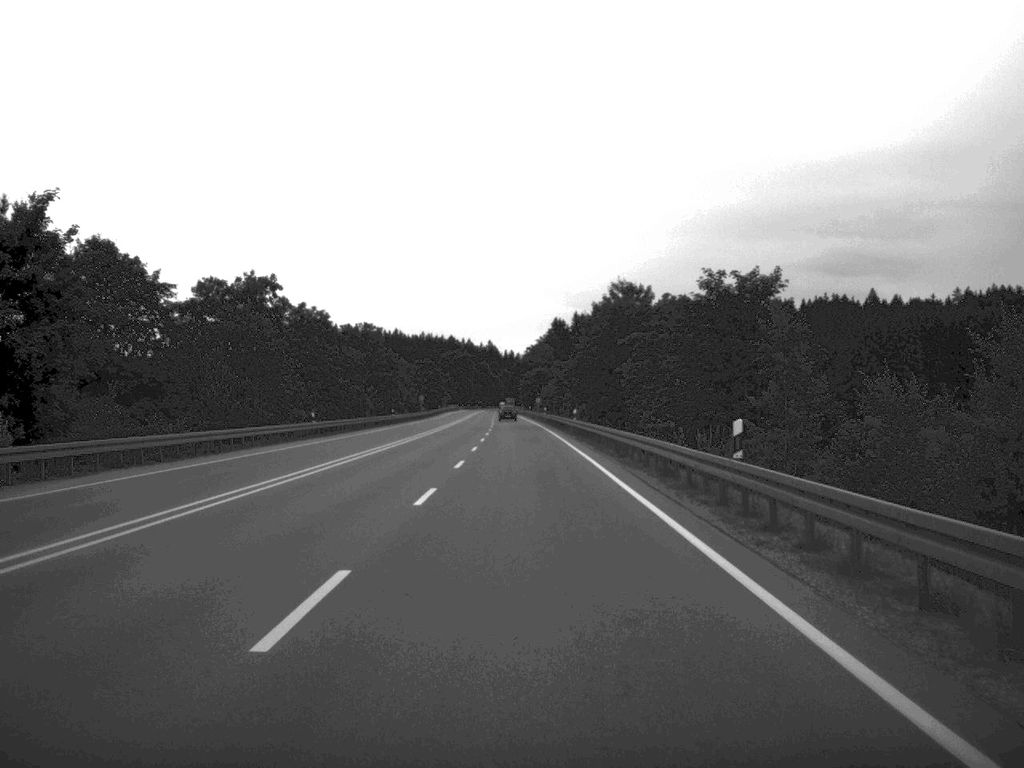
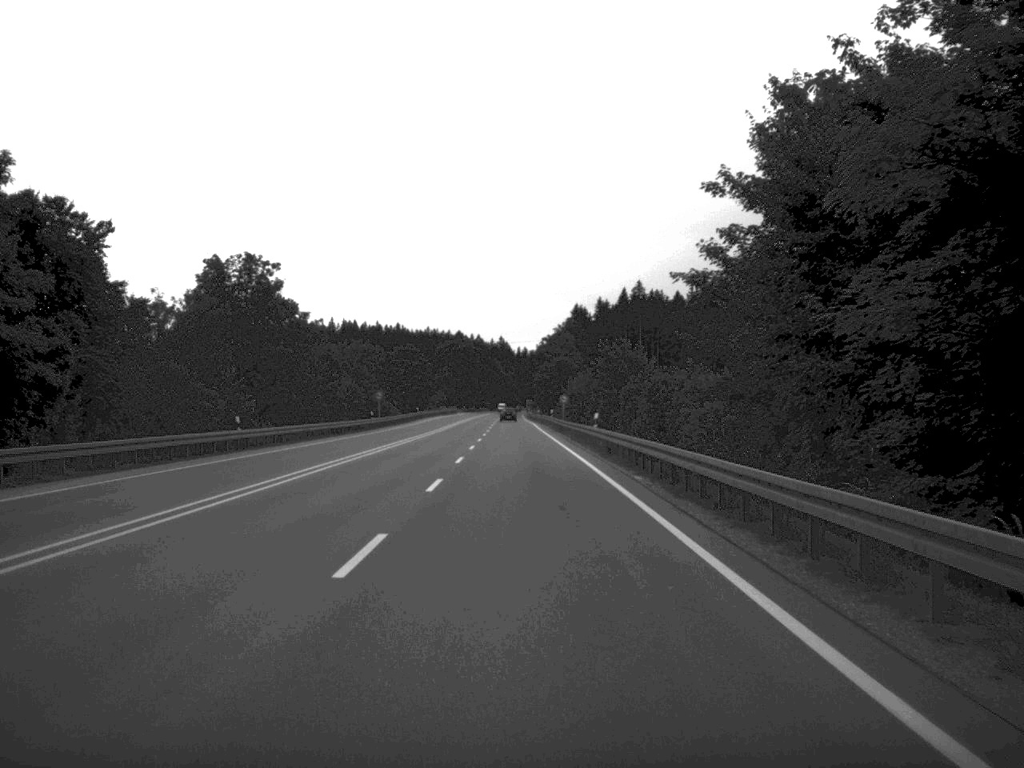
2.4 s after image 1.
(-0.4, +67.6) m; -1°
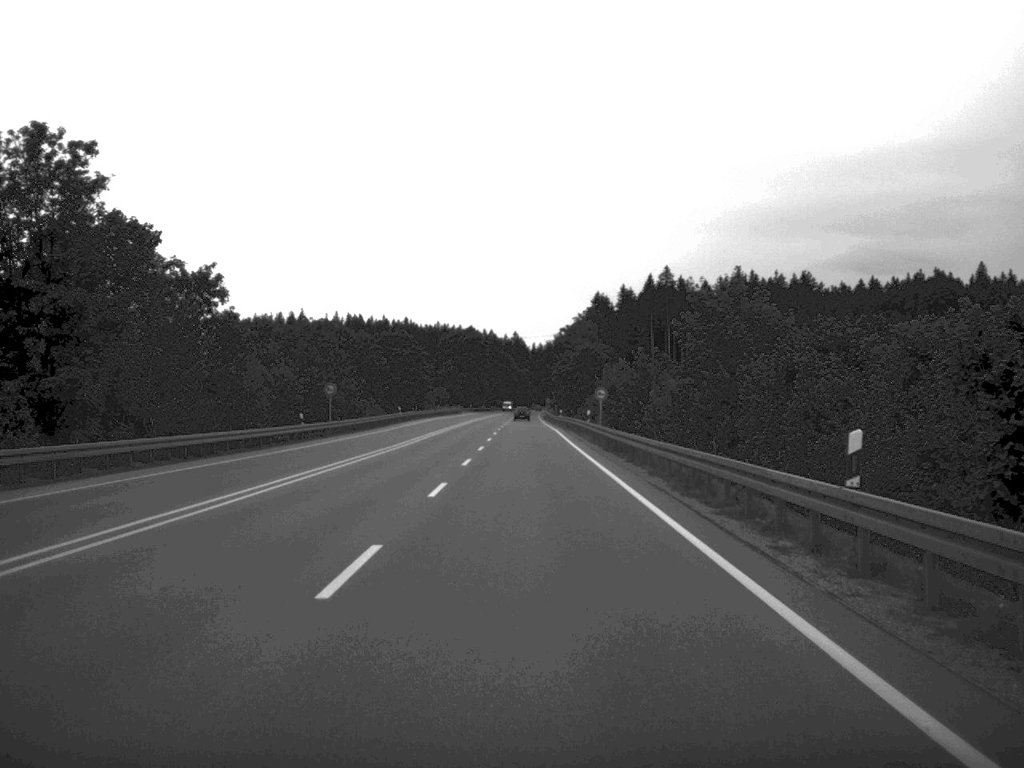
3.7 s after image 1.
(-0.3, +37.0) m; -1°
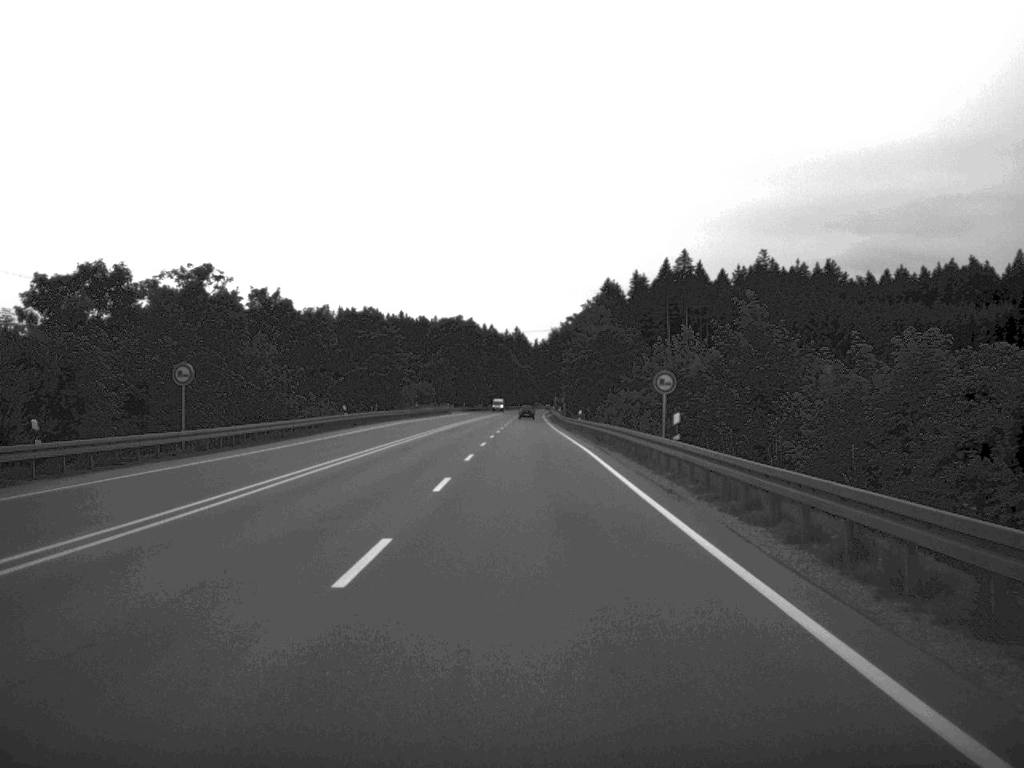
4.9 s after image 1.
(-0.1, +34.9) m; 0°
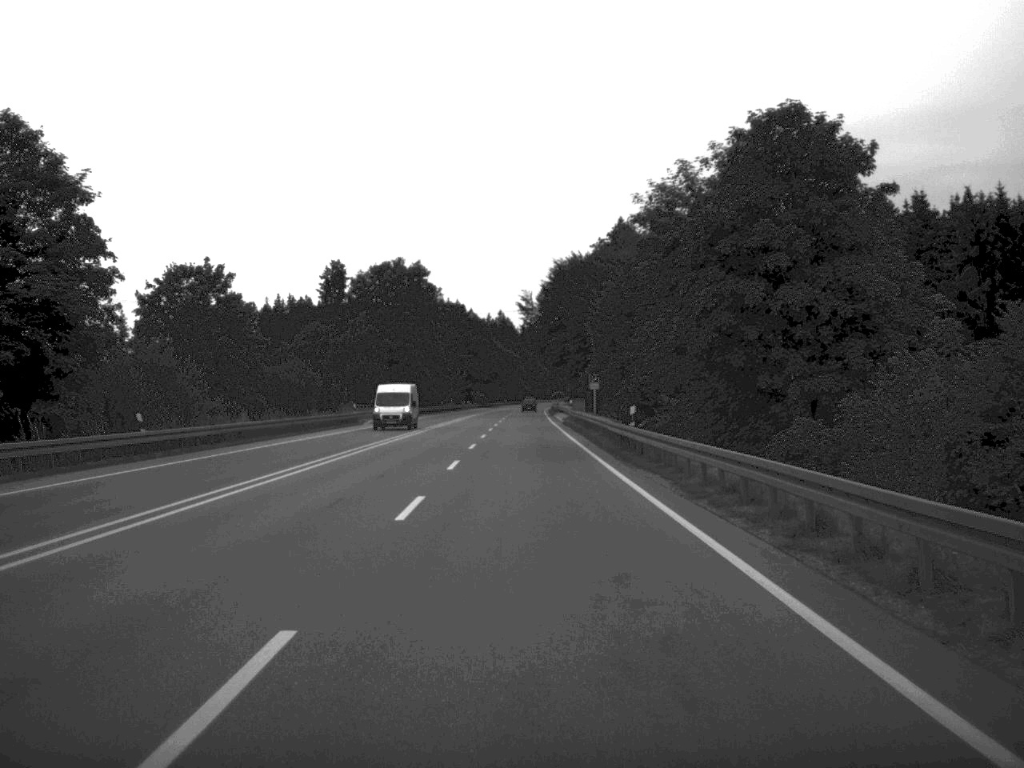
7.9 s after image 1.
(-0.1, +89.3) m; 0°
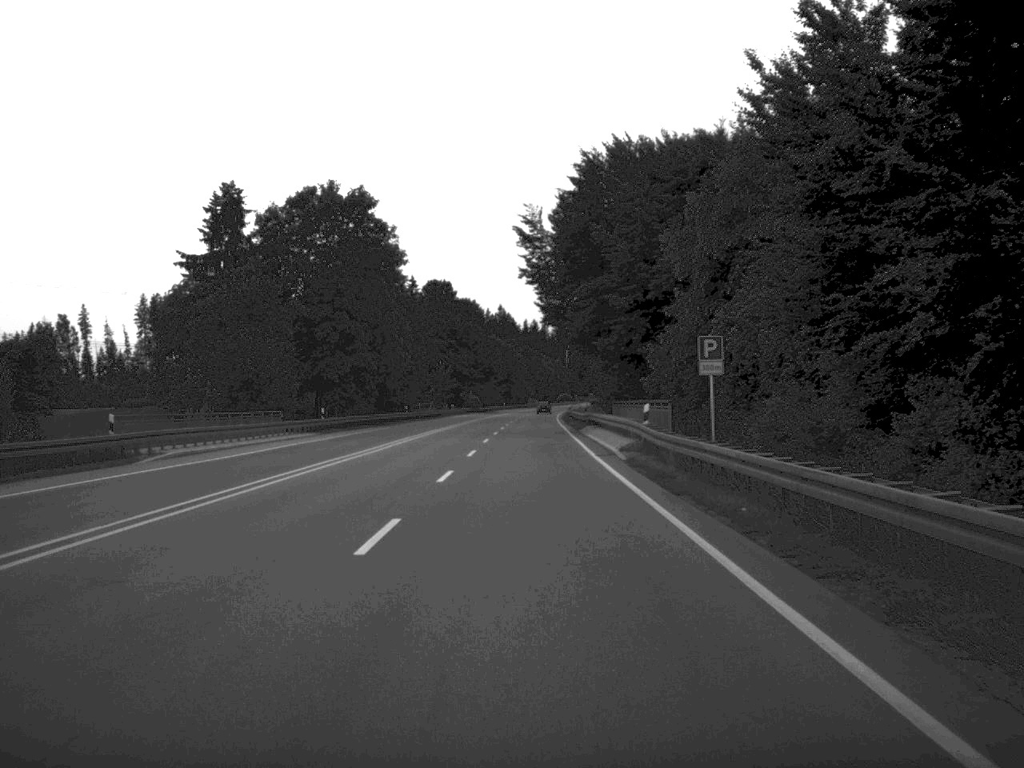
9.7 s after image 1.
(-0.1, +50.9) m; 0°
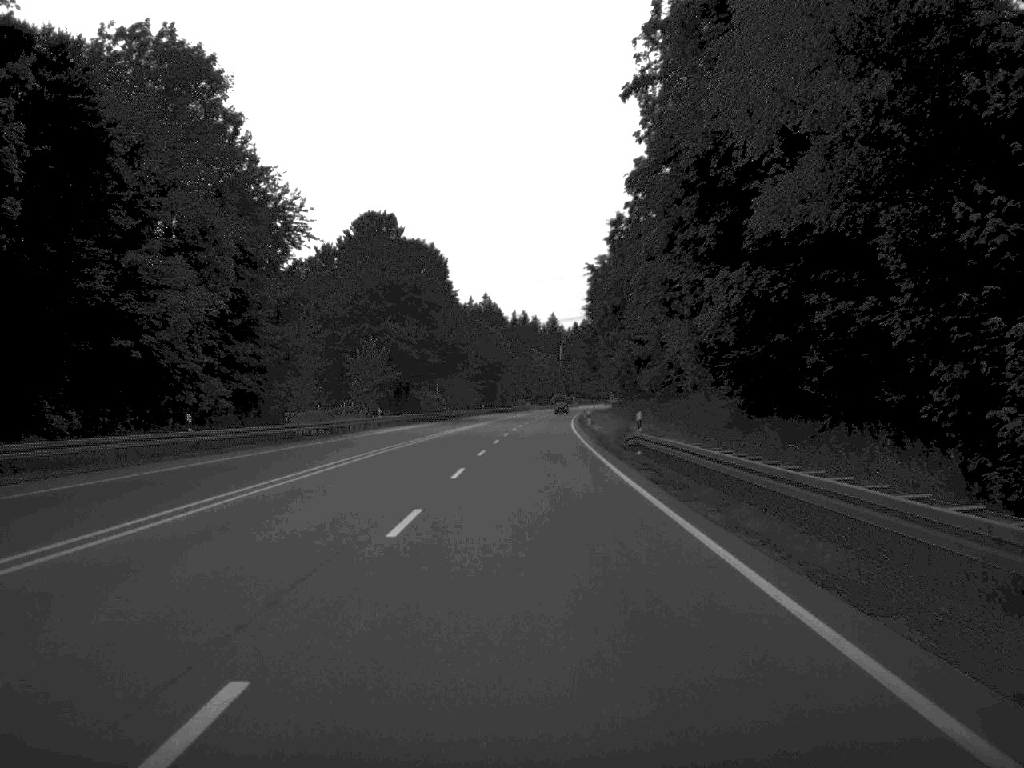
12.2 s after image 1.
(+0.1, +69.1) m; 0°
